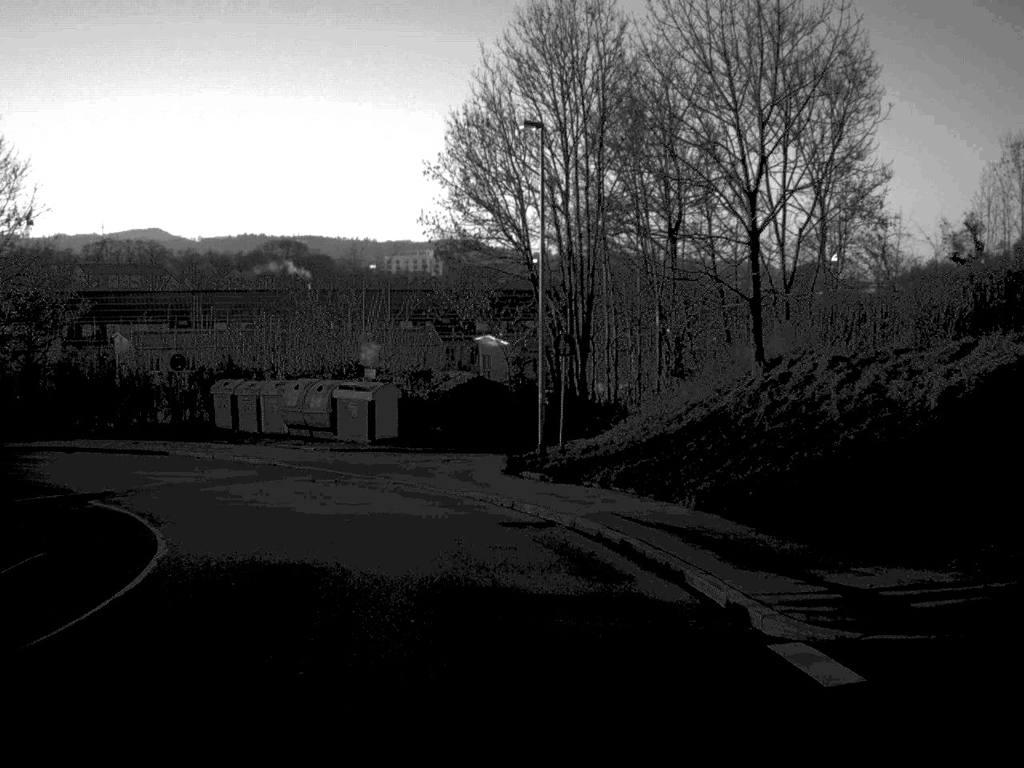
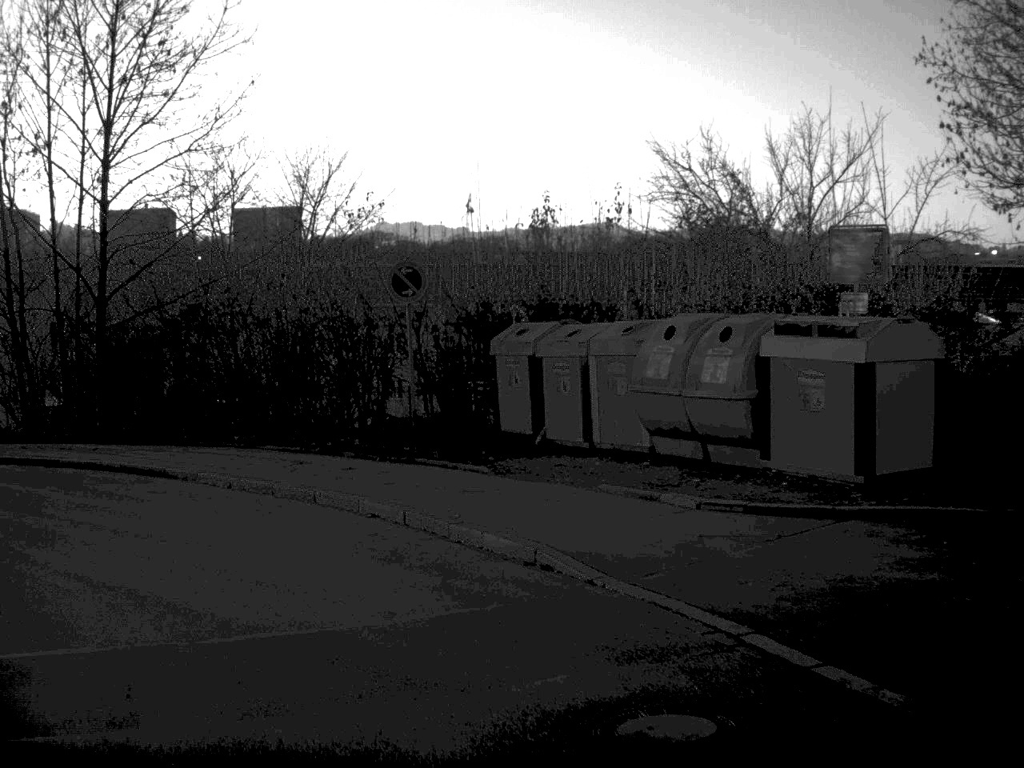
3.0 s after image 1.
(-2.6, +22.7) m; -21°
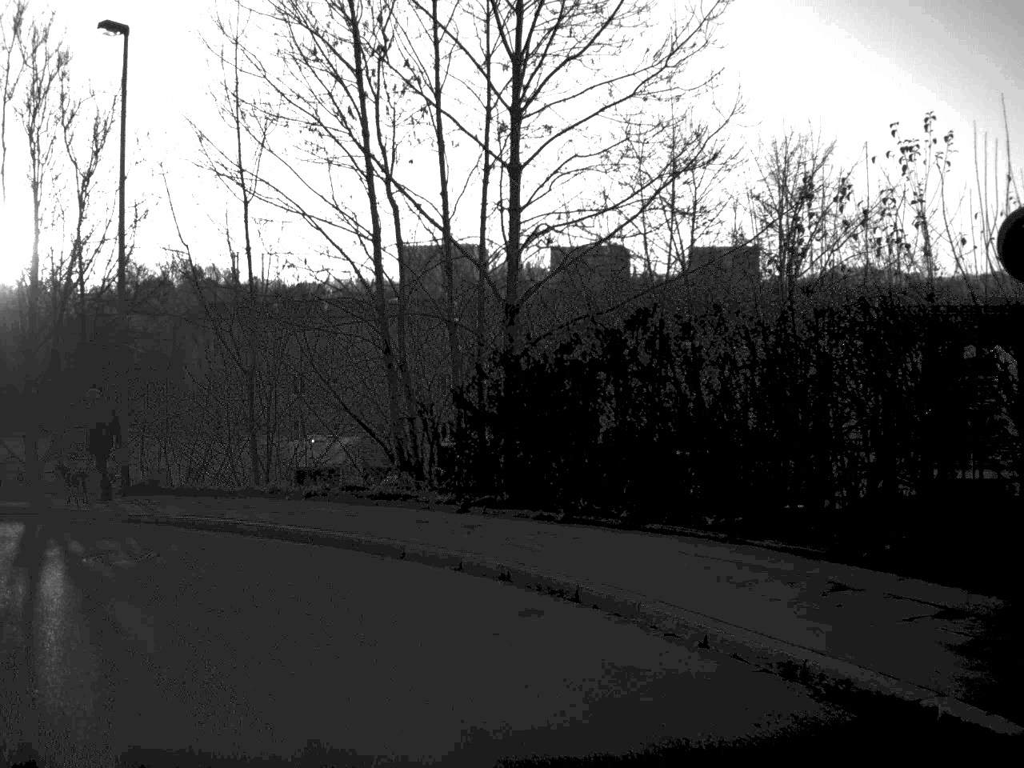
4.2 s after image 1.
(-1.4, +8.1) m; -20°
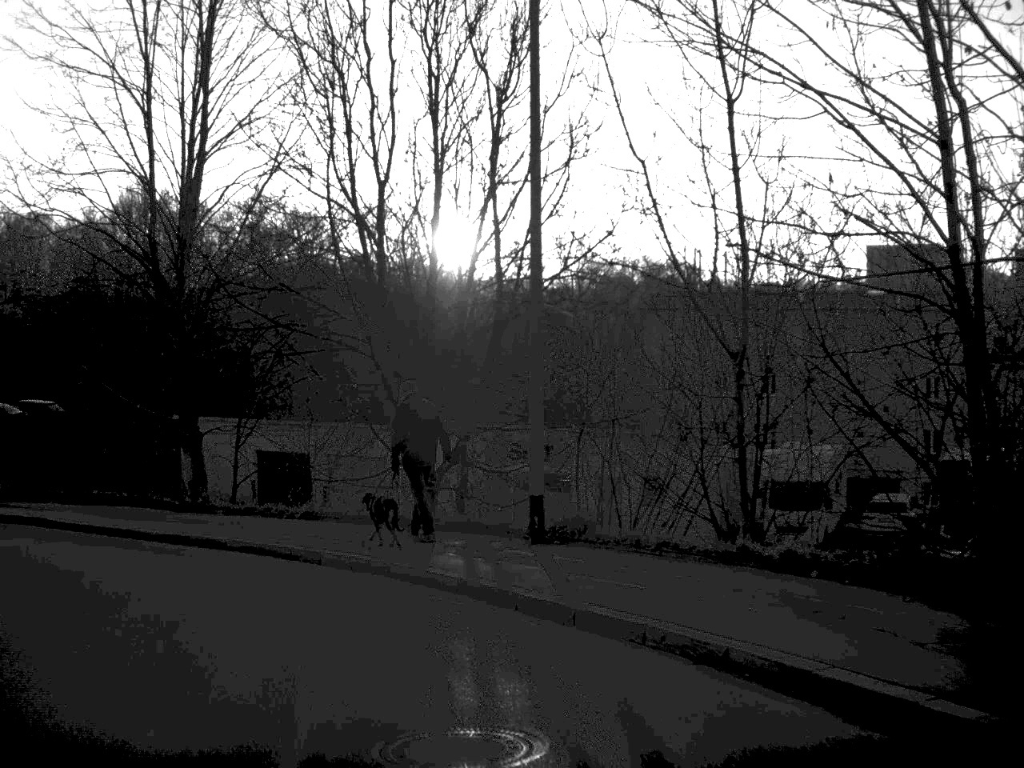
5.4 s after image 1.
(-1.3, +7.6) m; -21°
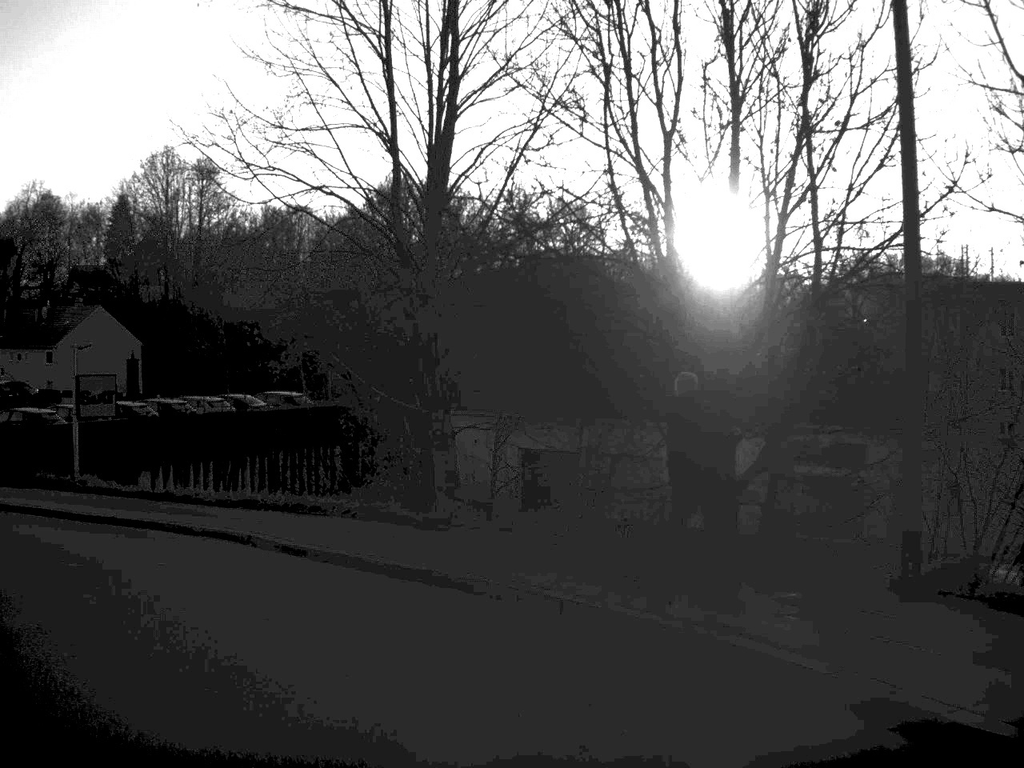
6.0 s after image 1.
(-0.4, +3.8) m; -12°
